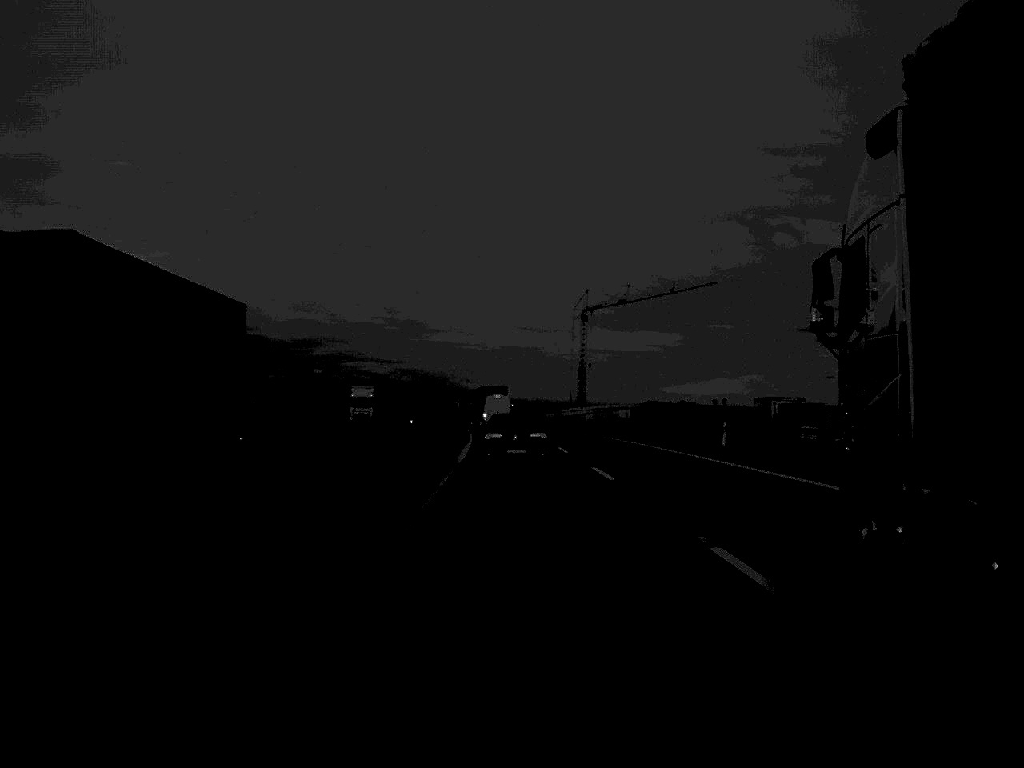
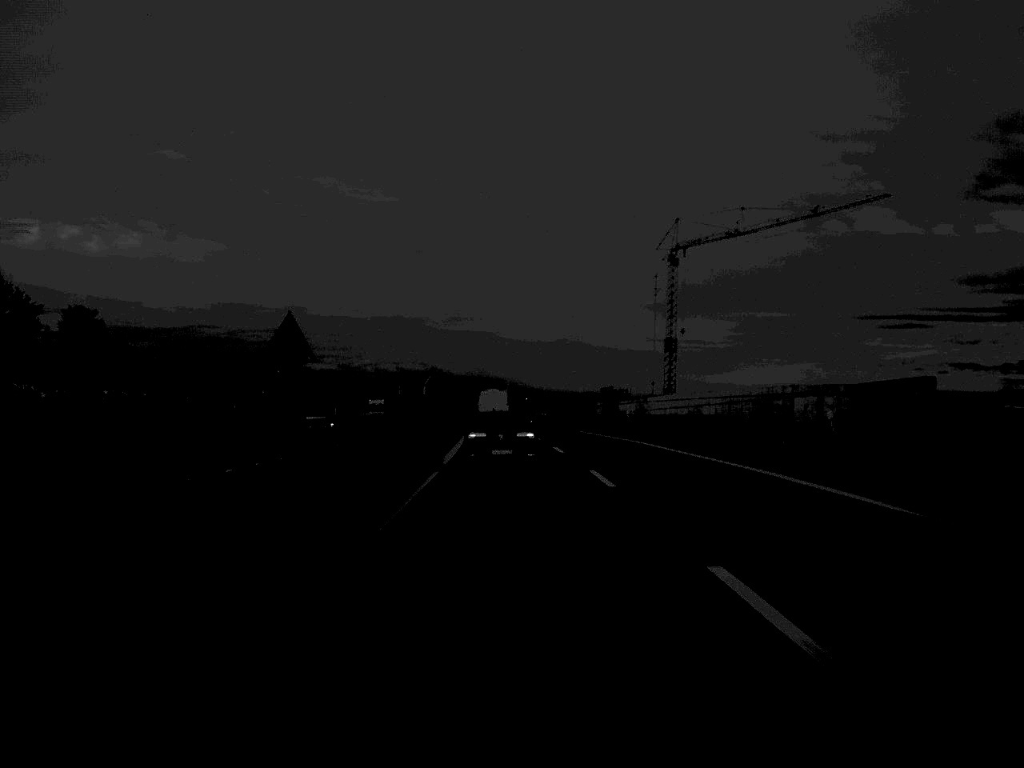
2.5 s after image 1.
(-1.3, +74.6) m; -2°
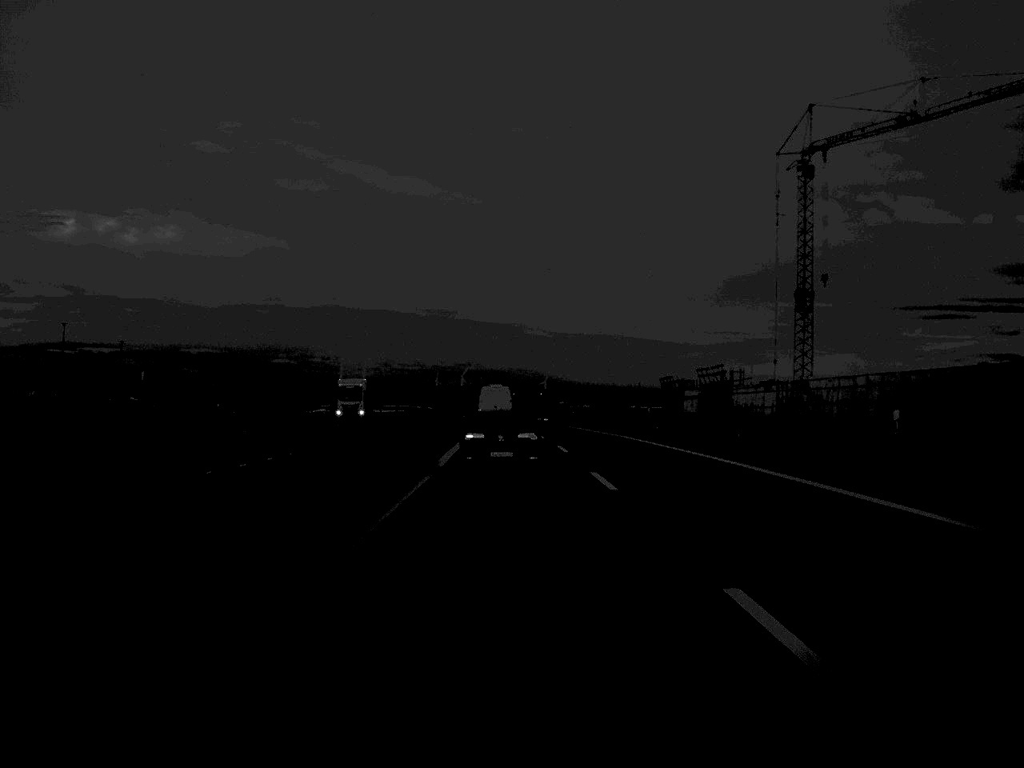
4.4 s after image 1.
(-0.8, +54.8) m; -2°
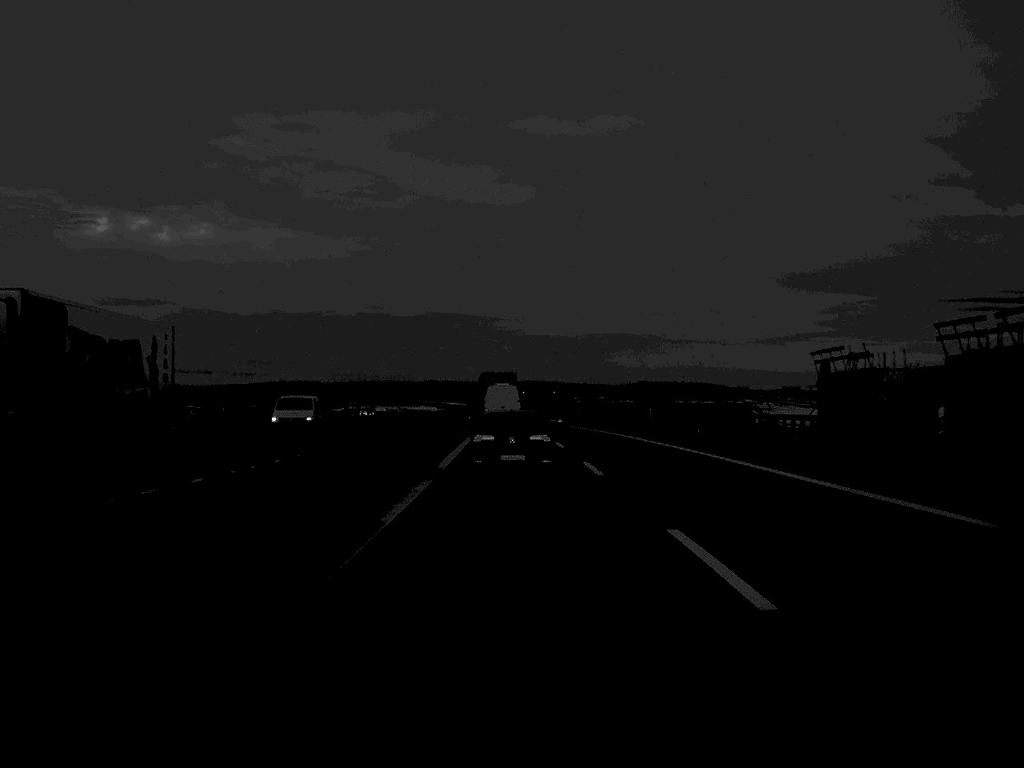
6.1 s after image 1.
(-0.6, +48.8) m; -2°
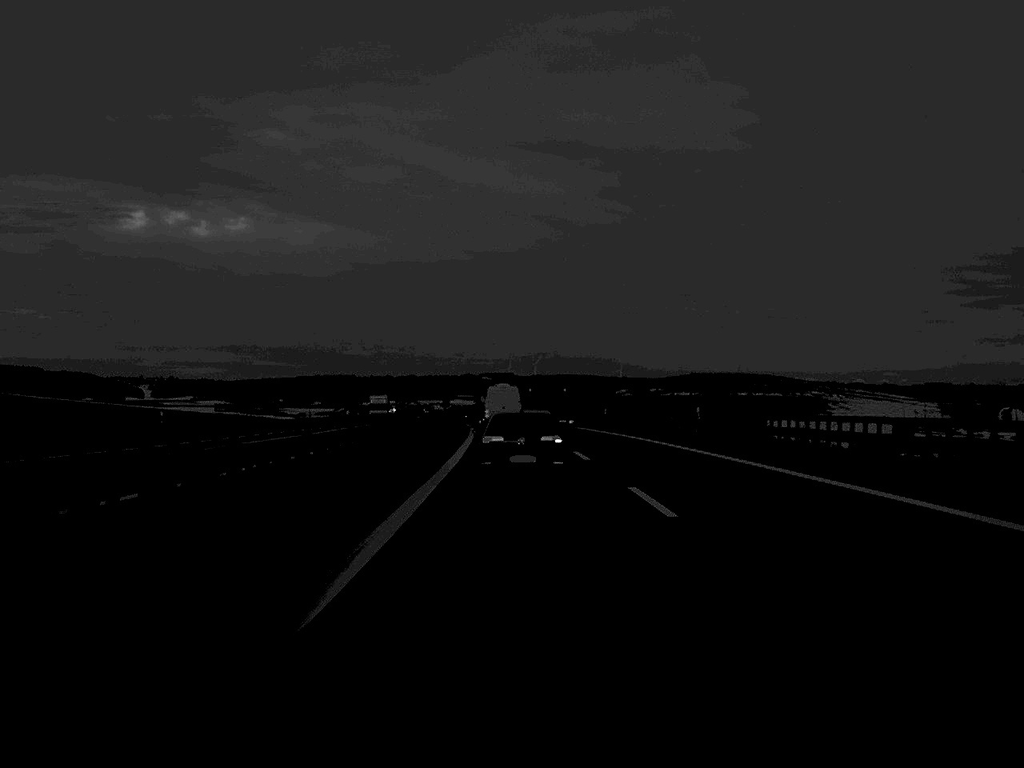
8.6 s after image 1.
(-1.0, +63.5) m; -2°
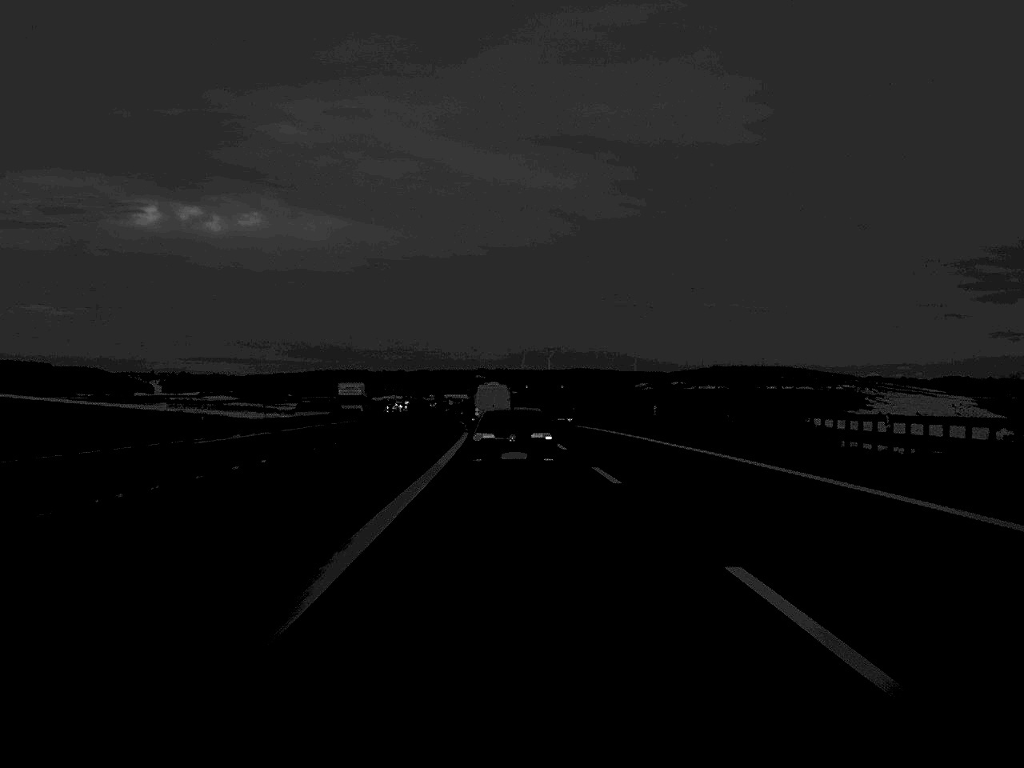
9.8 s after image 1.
(-0.2, +29.3) m; -1°
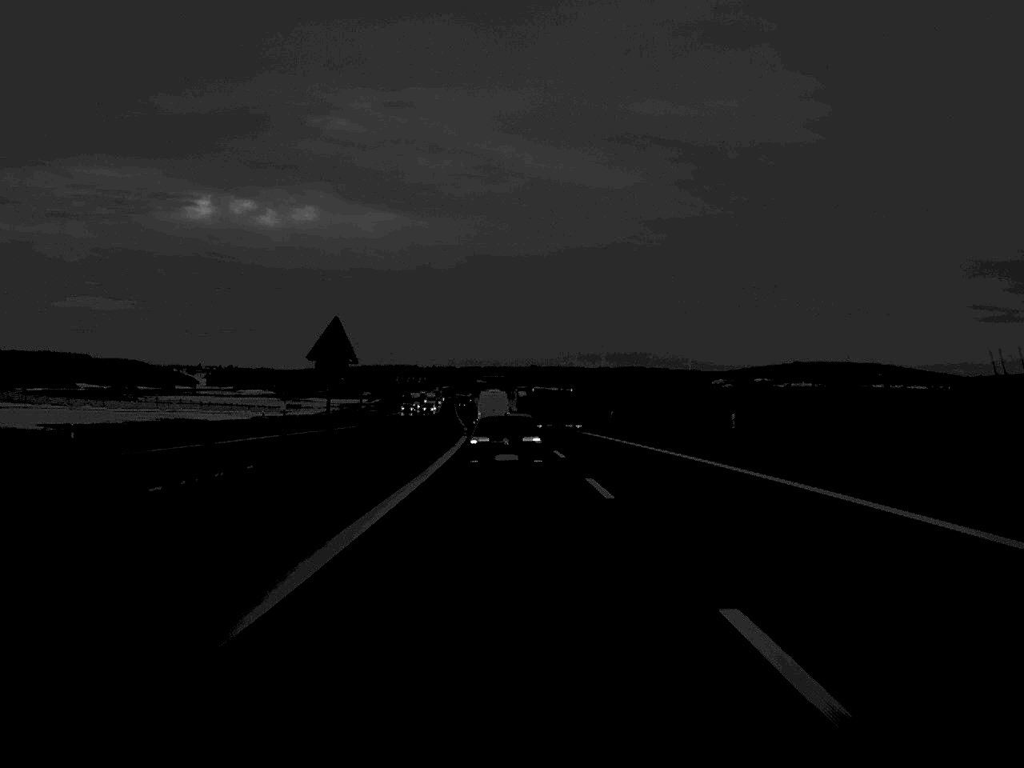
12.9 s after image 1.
(-1.2, +73.5) m; -2°
